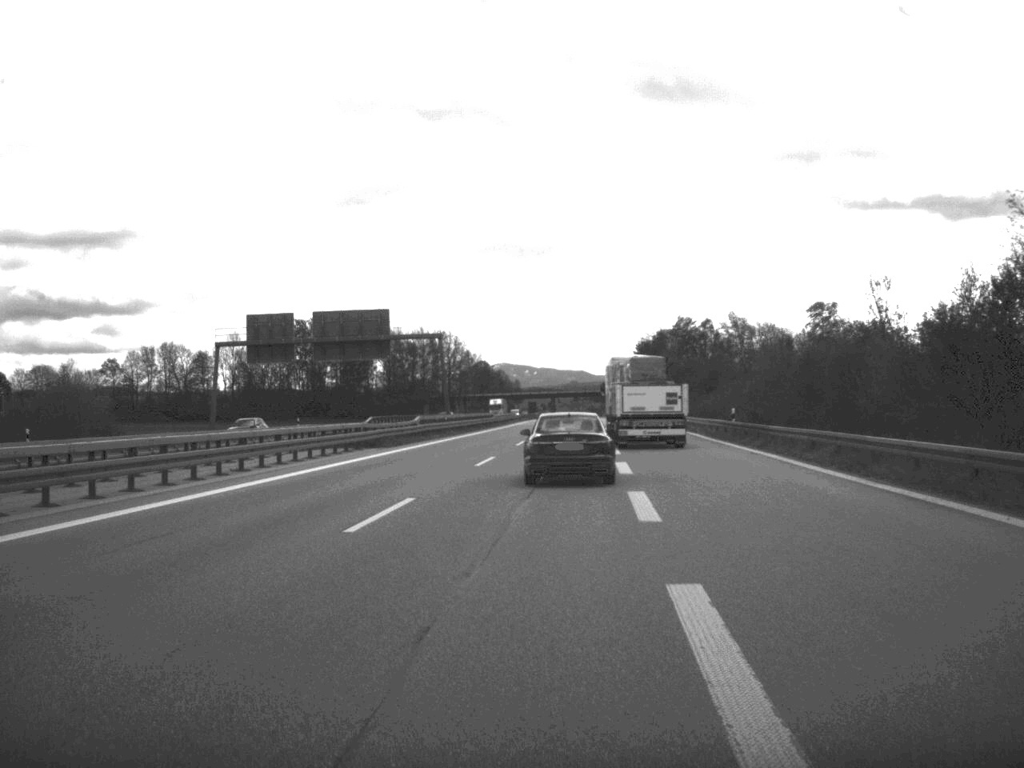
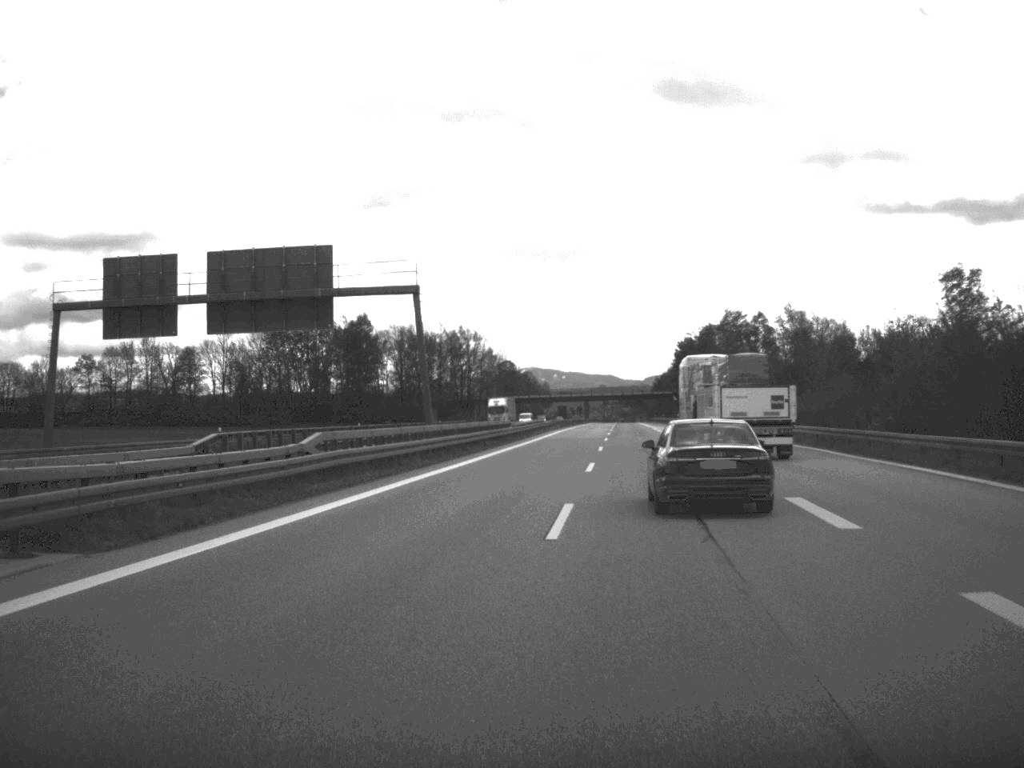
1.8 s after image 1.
(-0.4, +36.2) m; -1°
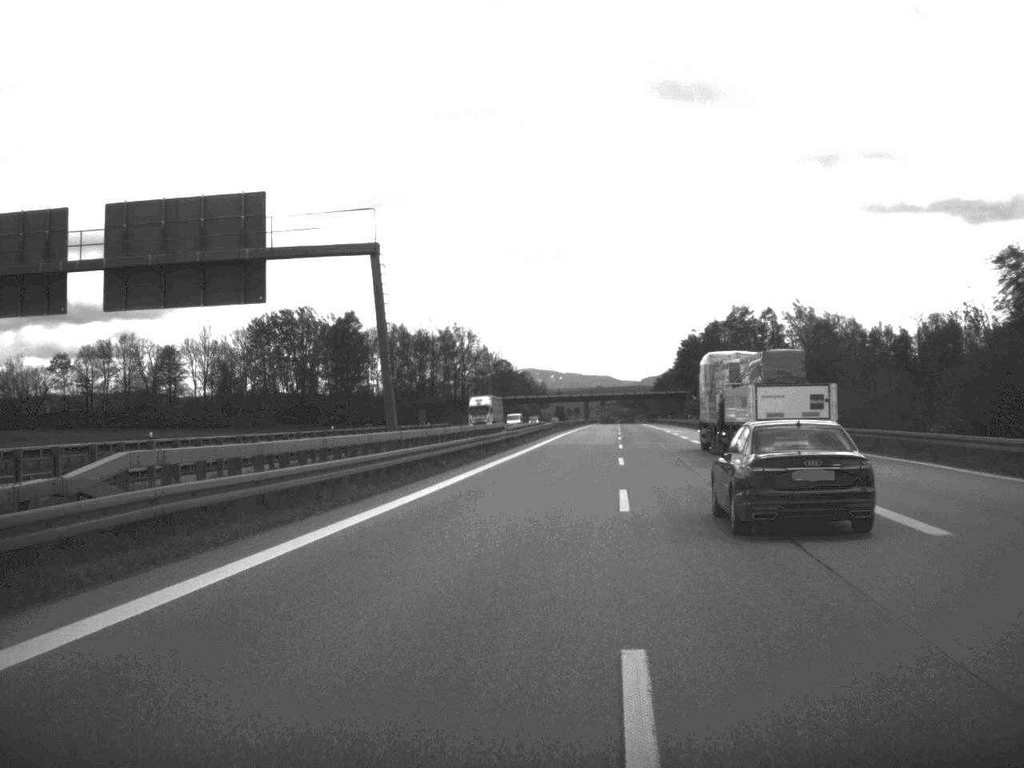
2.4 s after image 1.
(0.0, +13.1) m; 0°
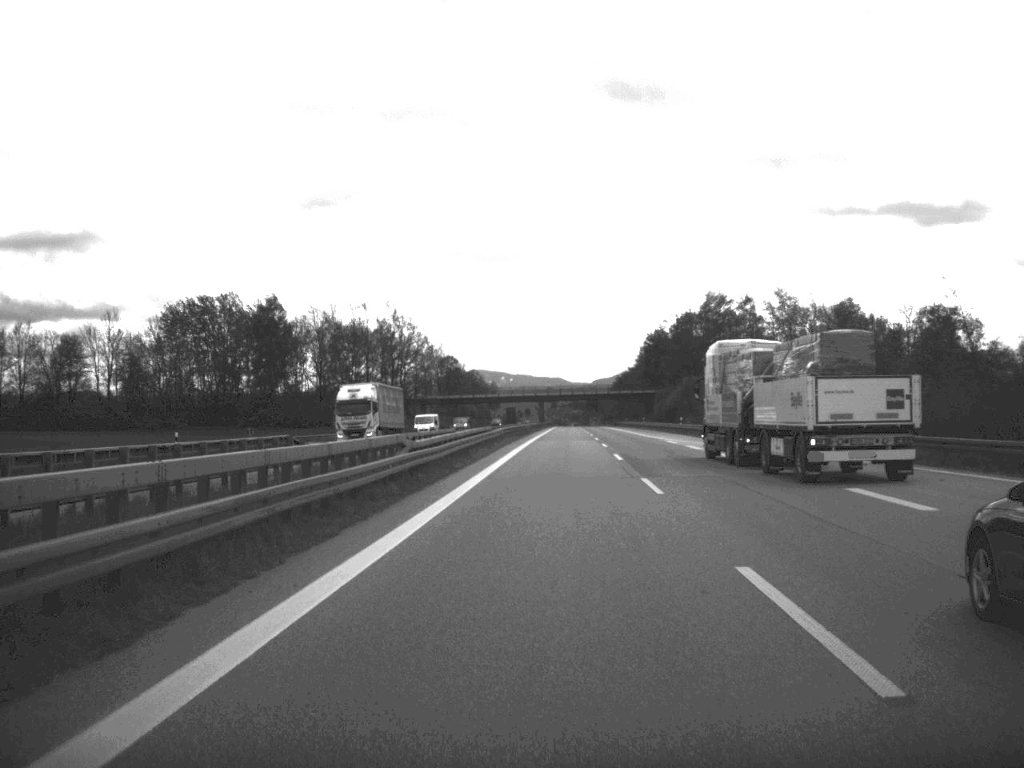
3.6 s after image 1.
(+0.5, +31.2) m; +2°
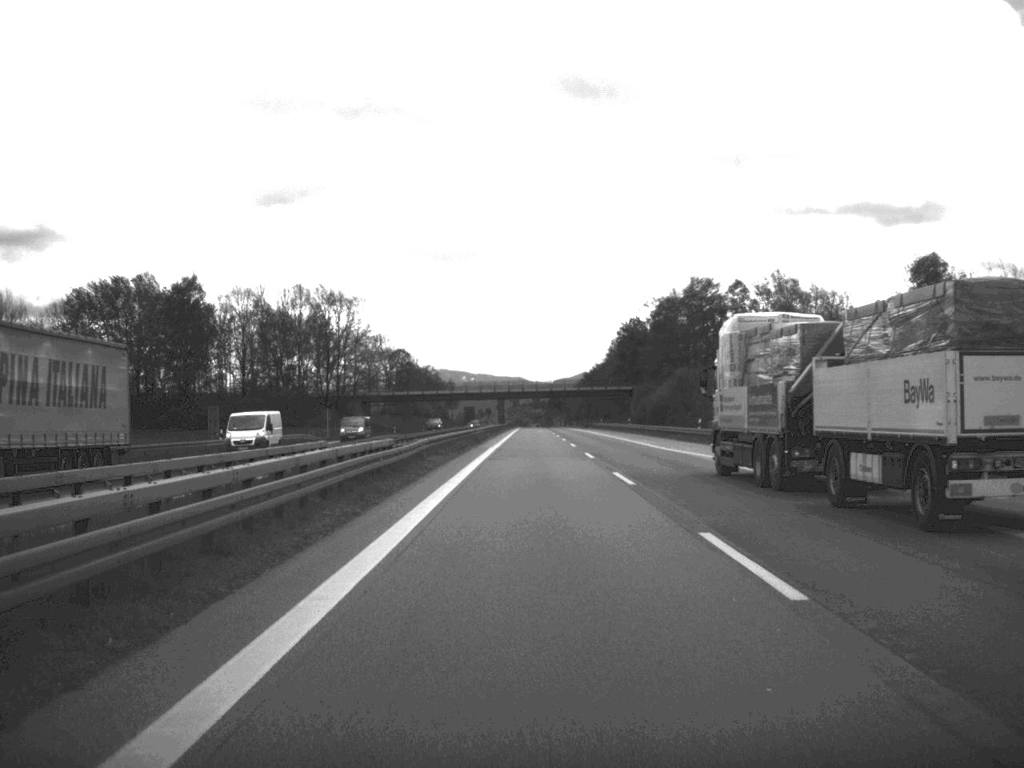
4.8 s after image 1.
(+0.5, +32.3) m; +2°
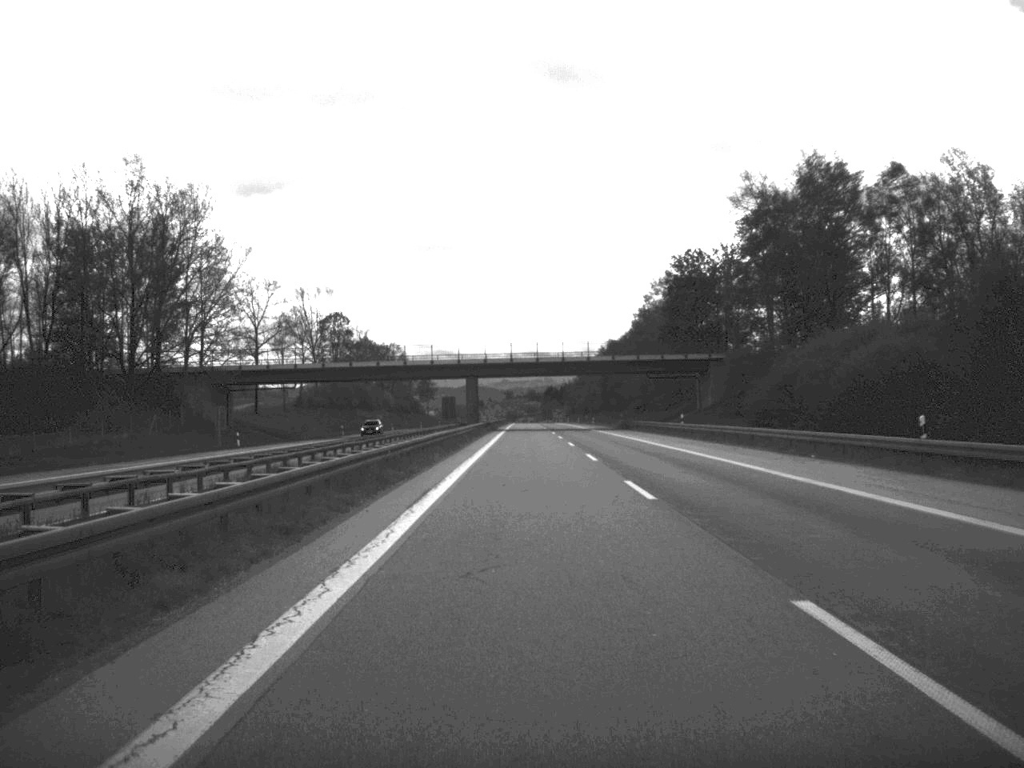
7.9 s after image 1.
(0.0, +94.5) m; 0°
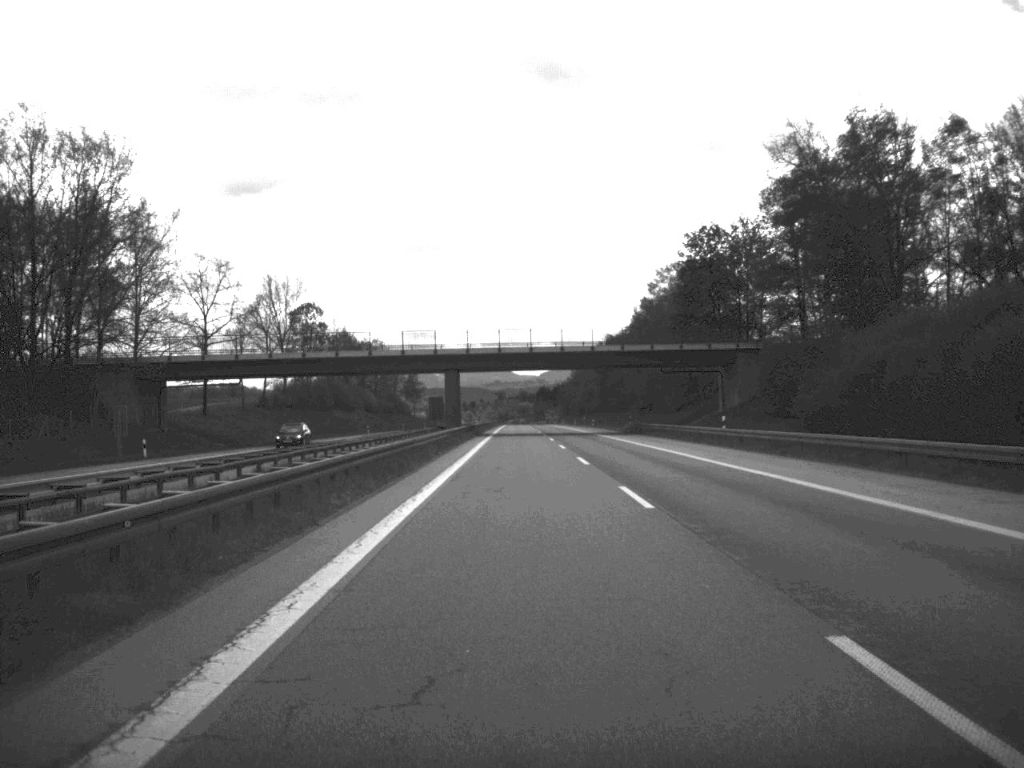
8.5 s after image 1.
(+0.1, +19.5) m; 0°
